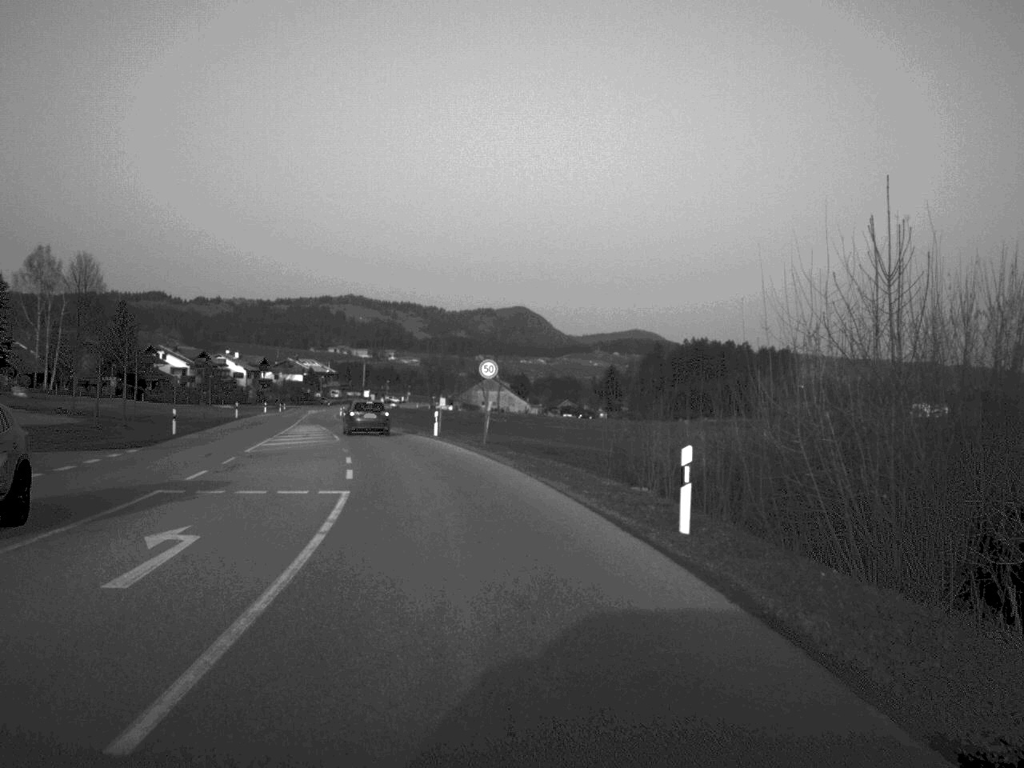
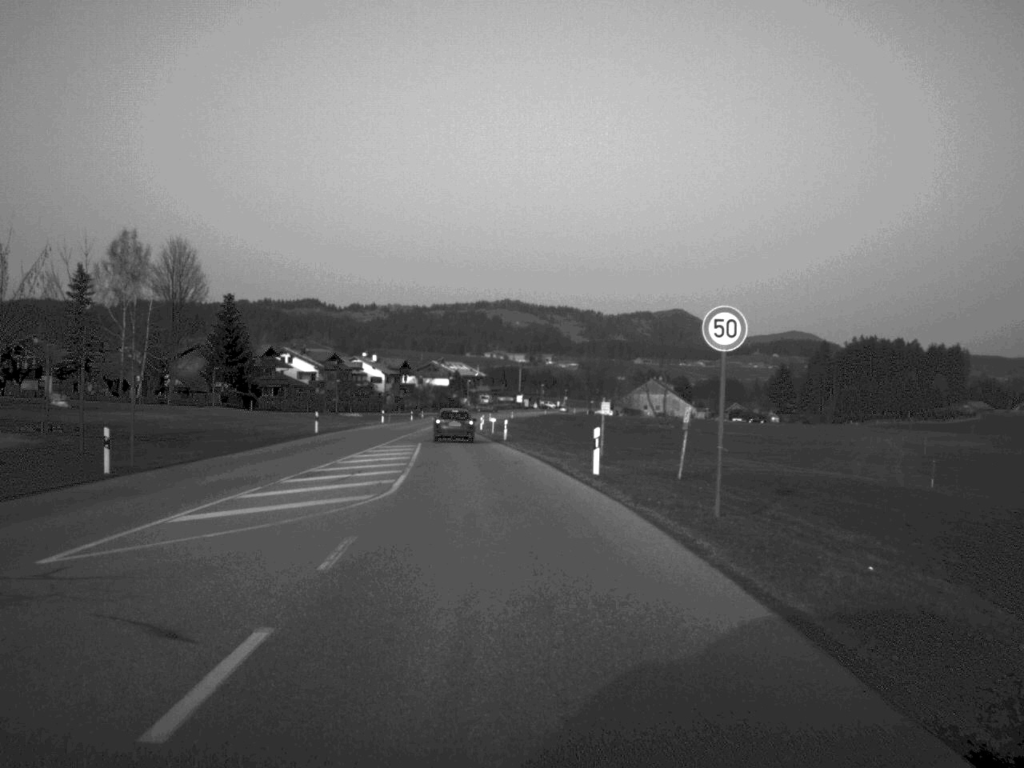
(-1.6, +24.7) m; -7°
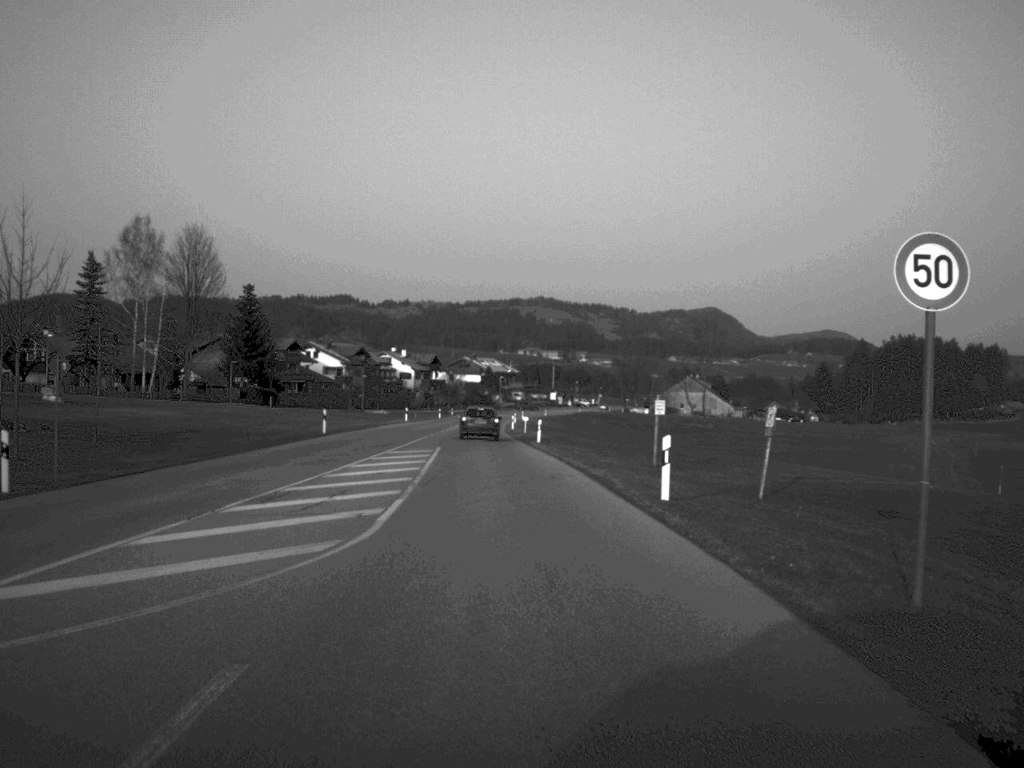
(-0.1, +7.5) m; -1°
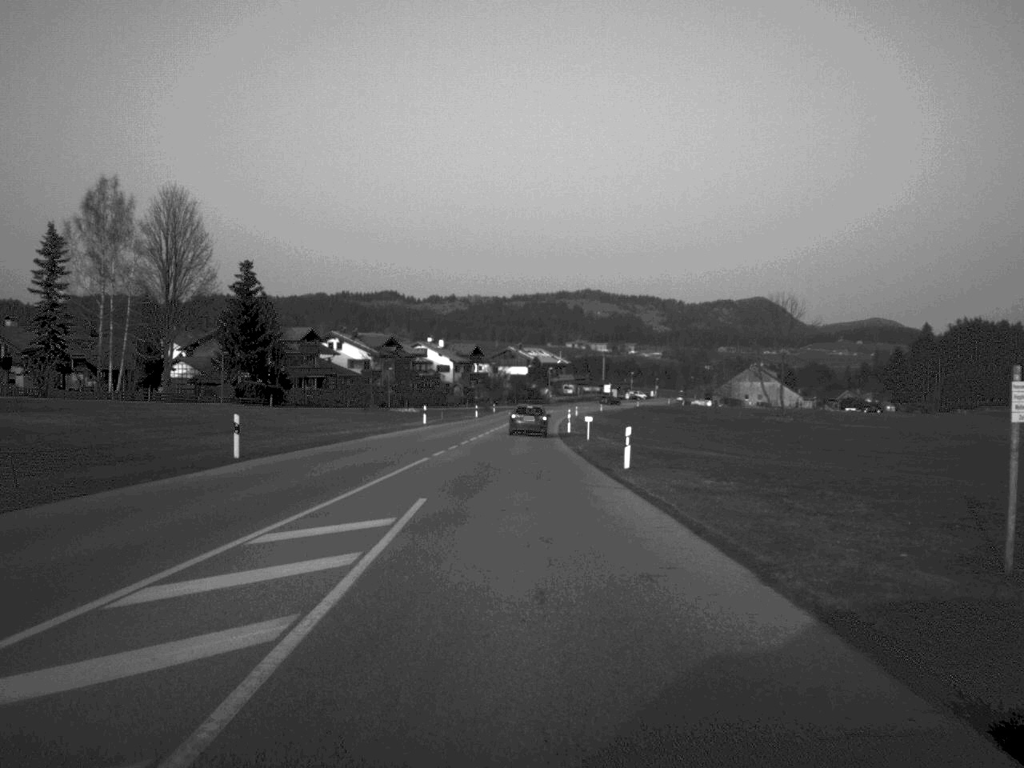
(-0.6, +24.9) m; -2°
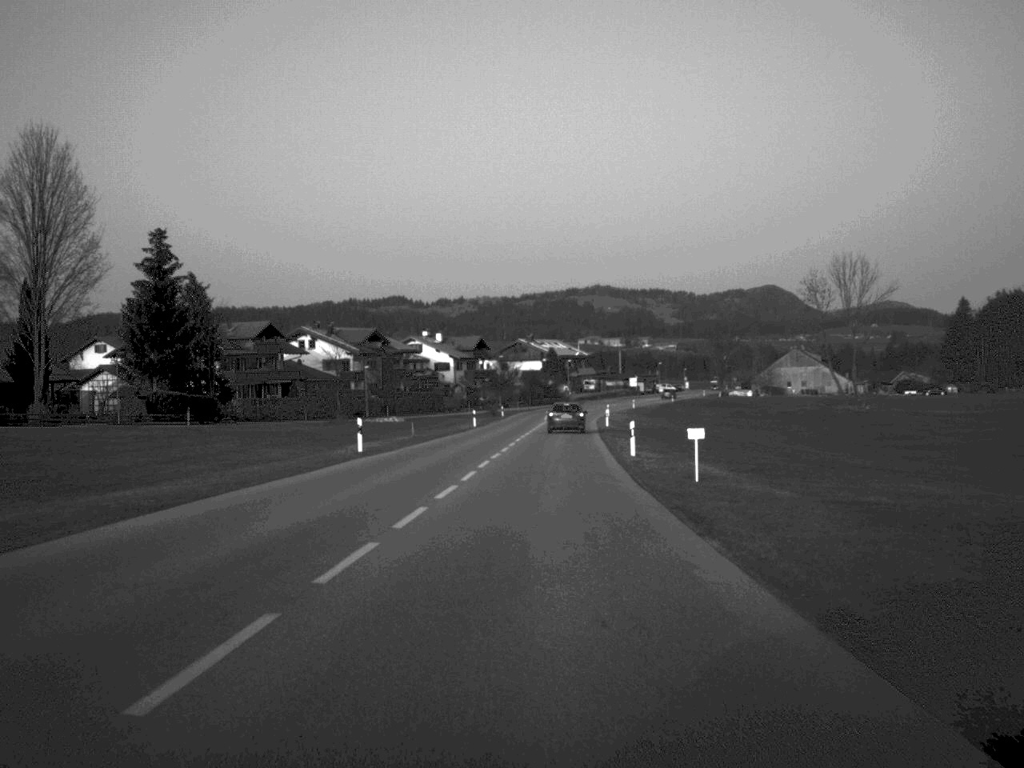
(-0.3, +32.9) m; 0°
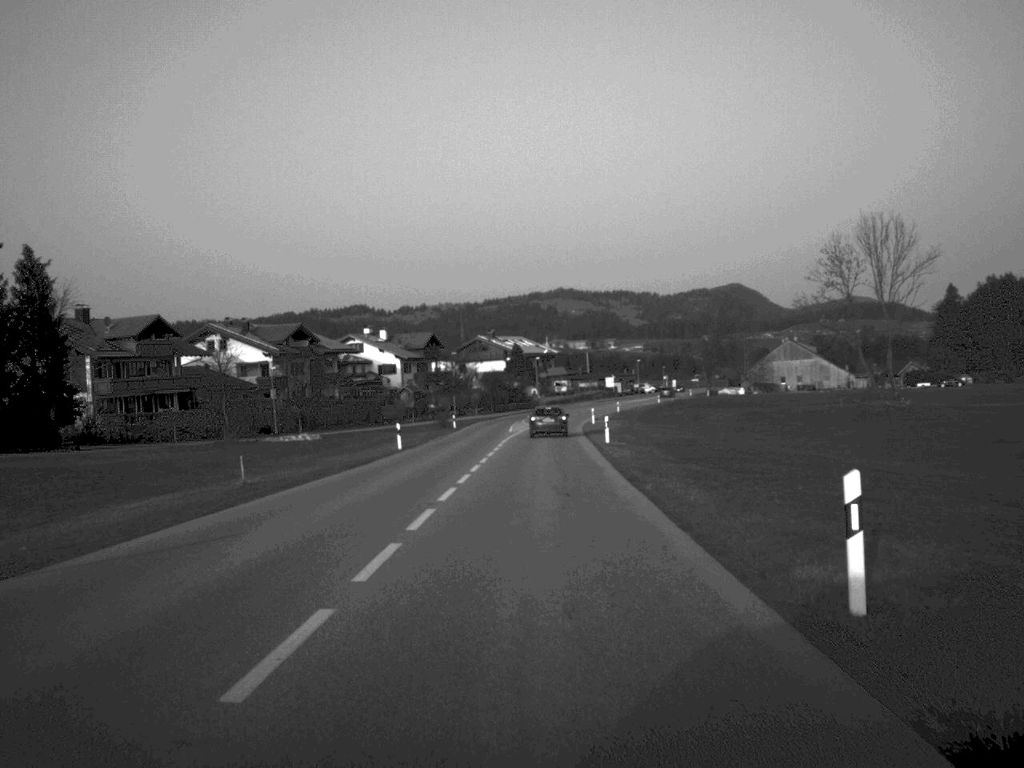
(+0.4, +27.8) m; +2°
